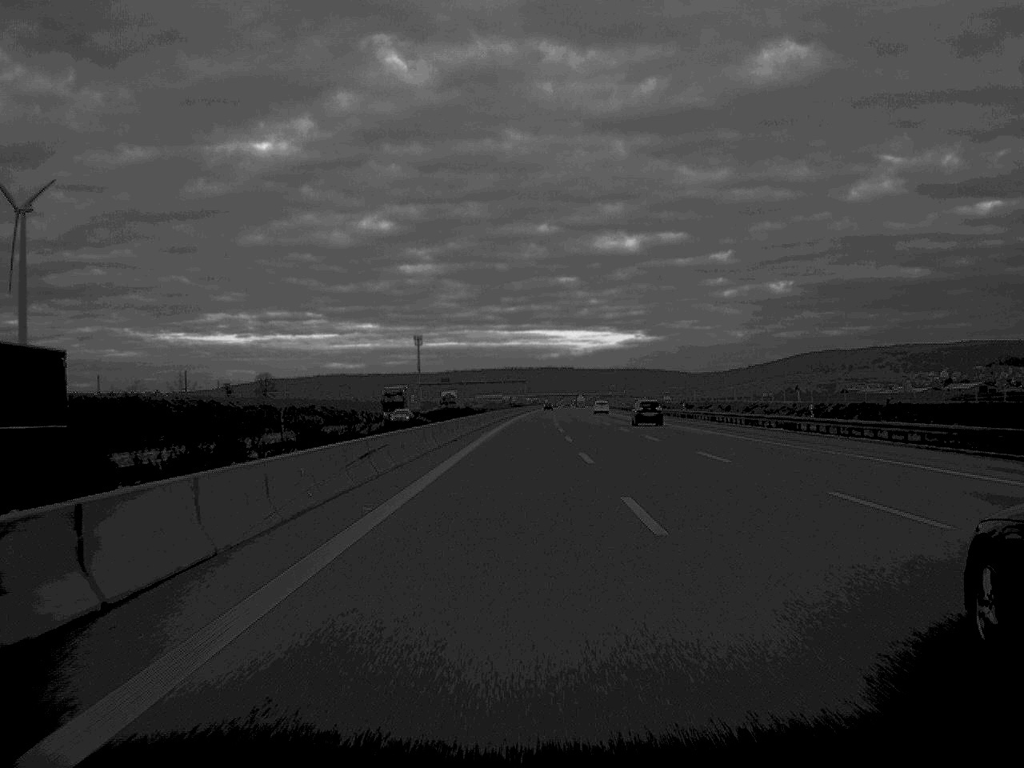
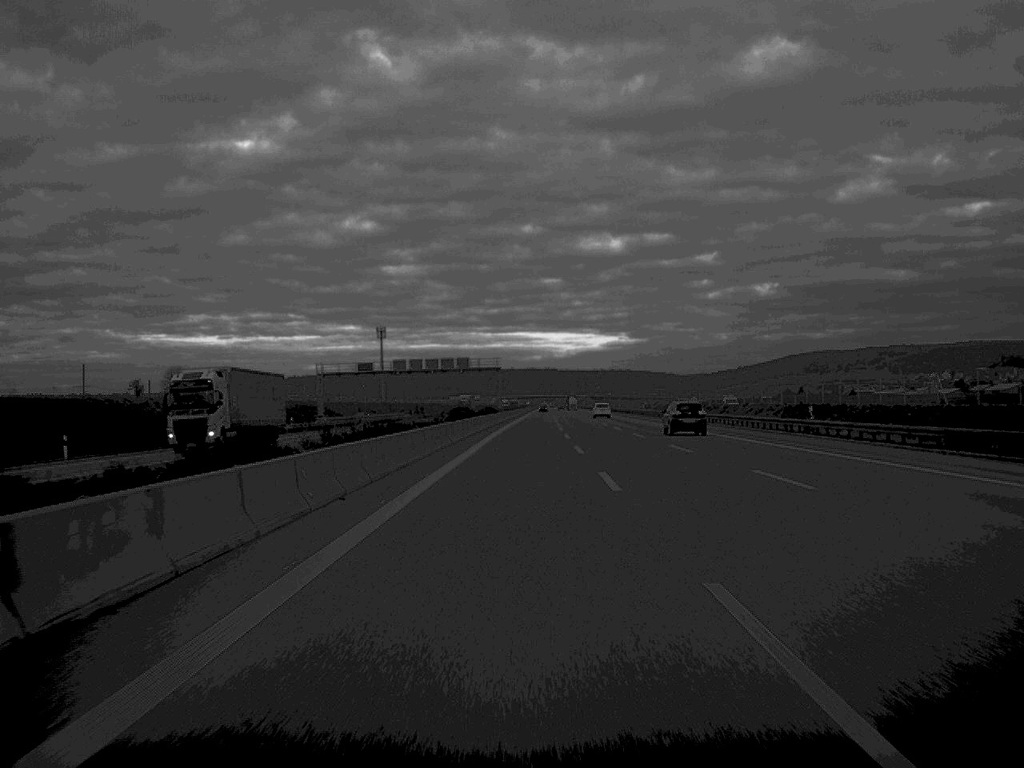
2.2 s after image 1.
(+0.7, +99.7) m; +1°
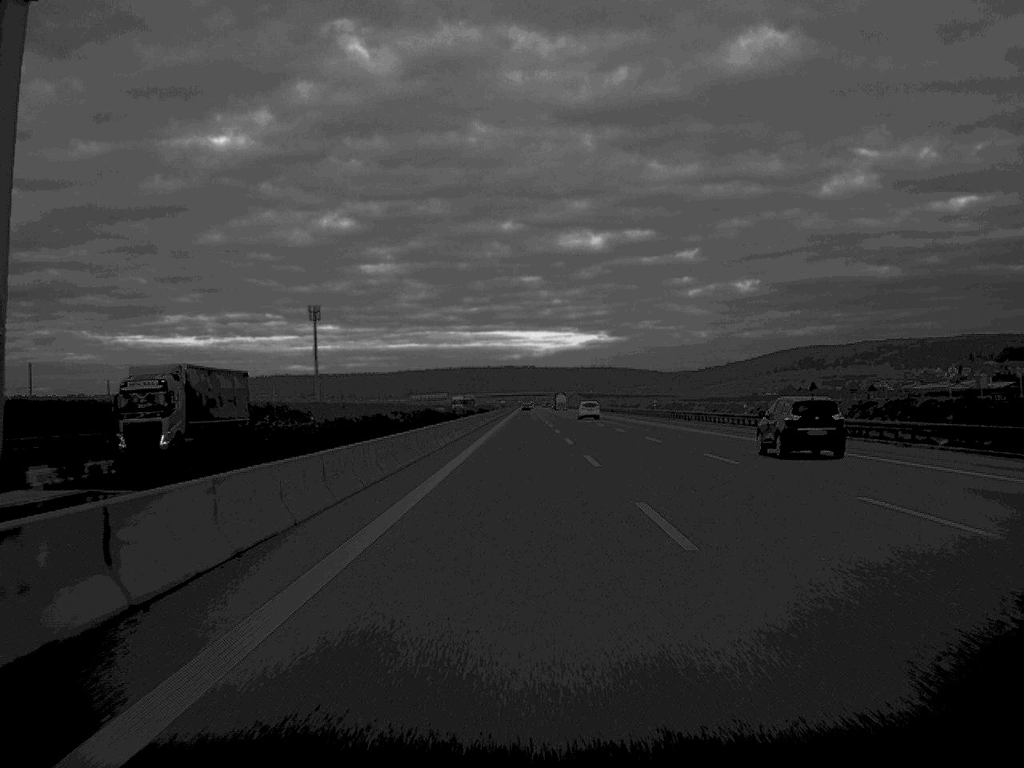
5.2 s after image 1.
(+1.2, +134.6) m; +1°
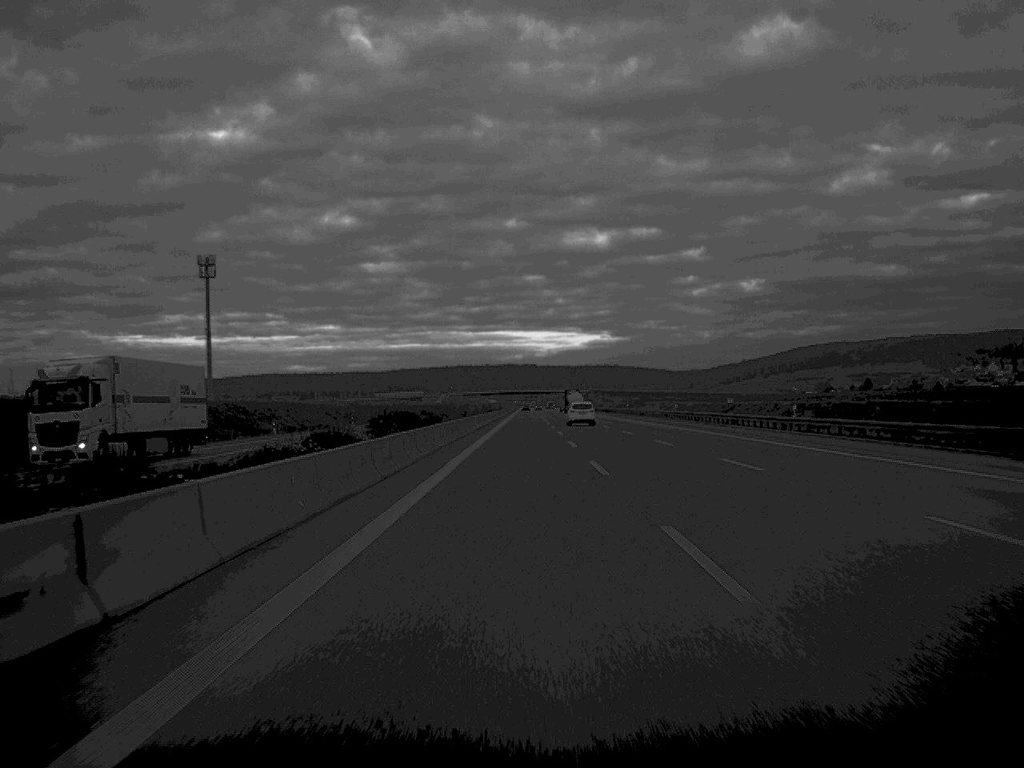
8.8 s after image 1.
(-0.2, +164.8) m; 0°
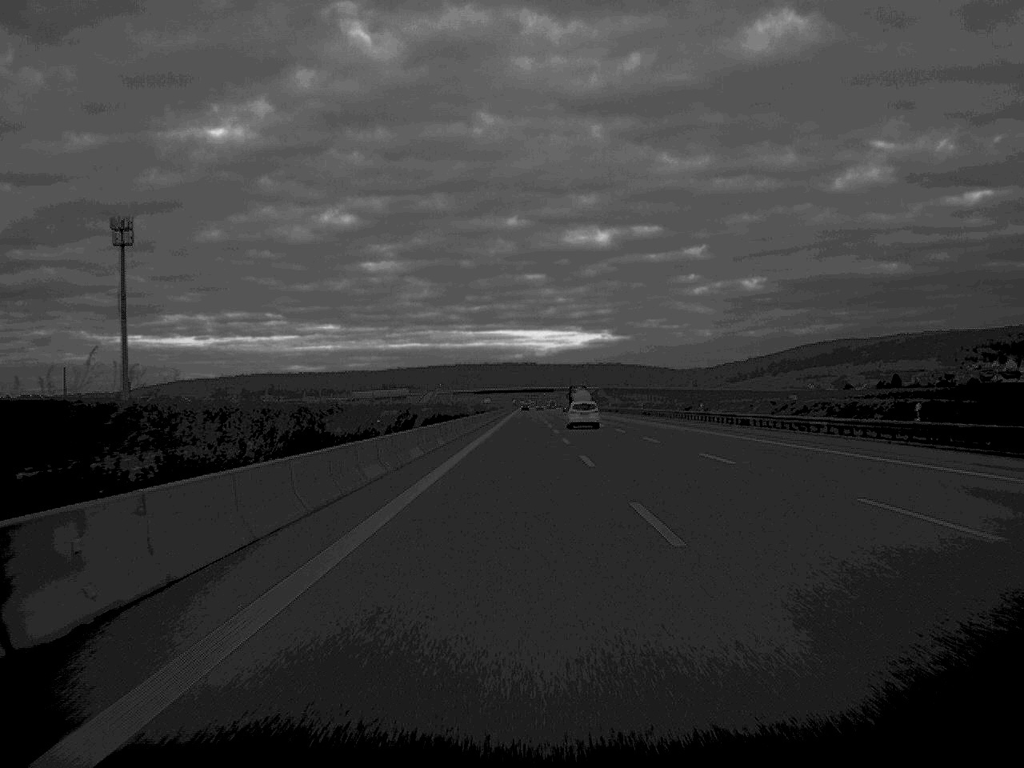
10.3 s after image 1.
(0.0, +68.0) m; 0°
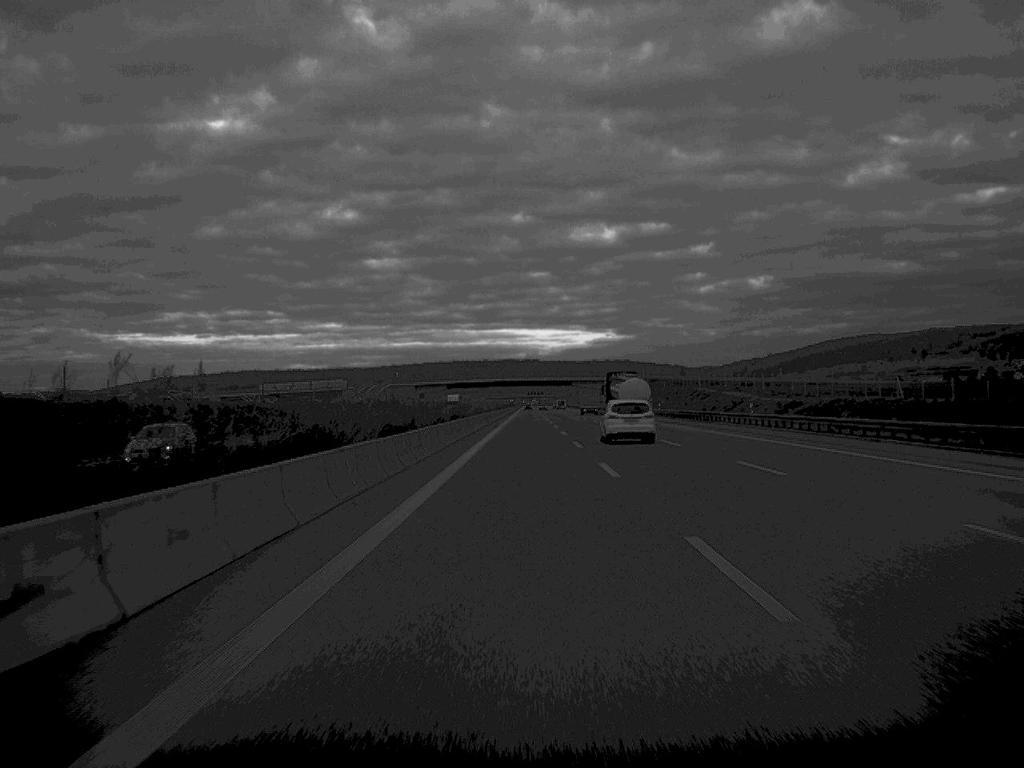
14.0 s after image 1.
(-0.3, +166.3) m; 0°
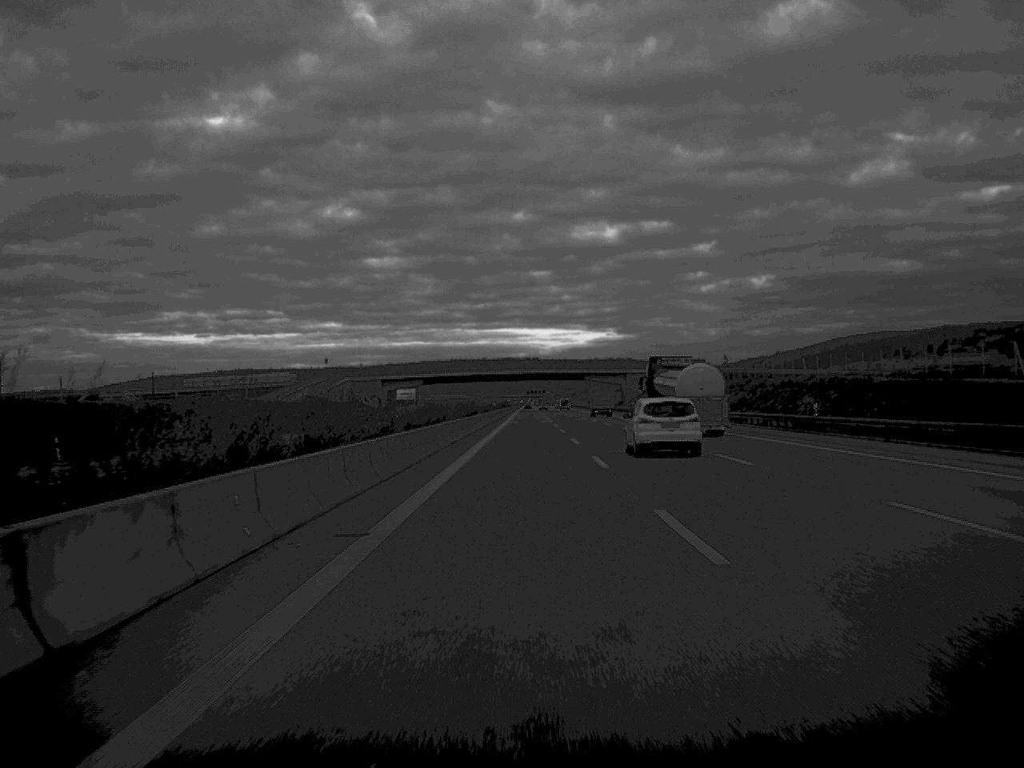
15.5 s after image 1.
(0.0, +68.0) m; 0°
